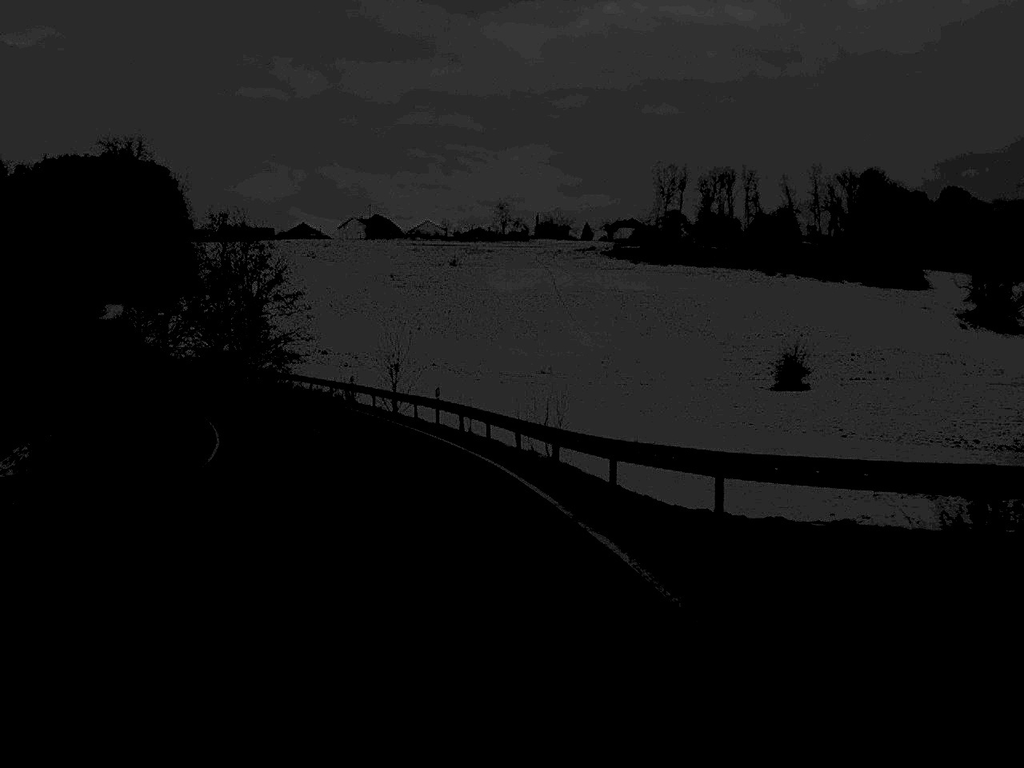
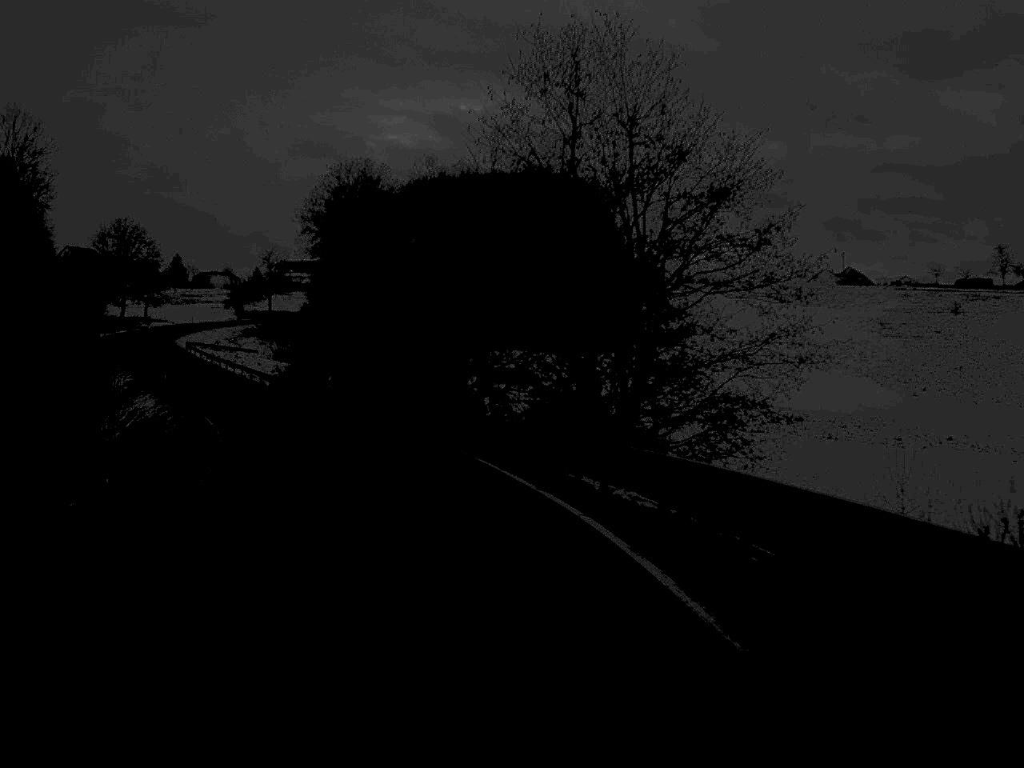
(-9.4, +53.0) m; -20°
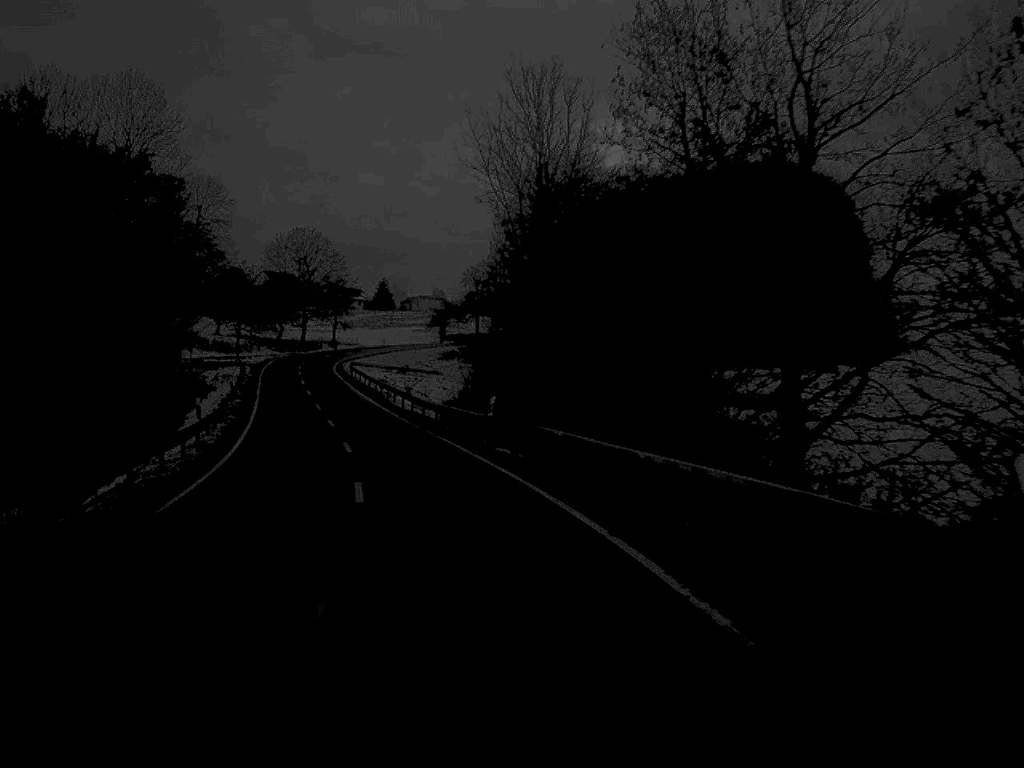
(-2.2, +25.8) m; -10°
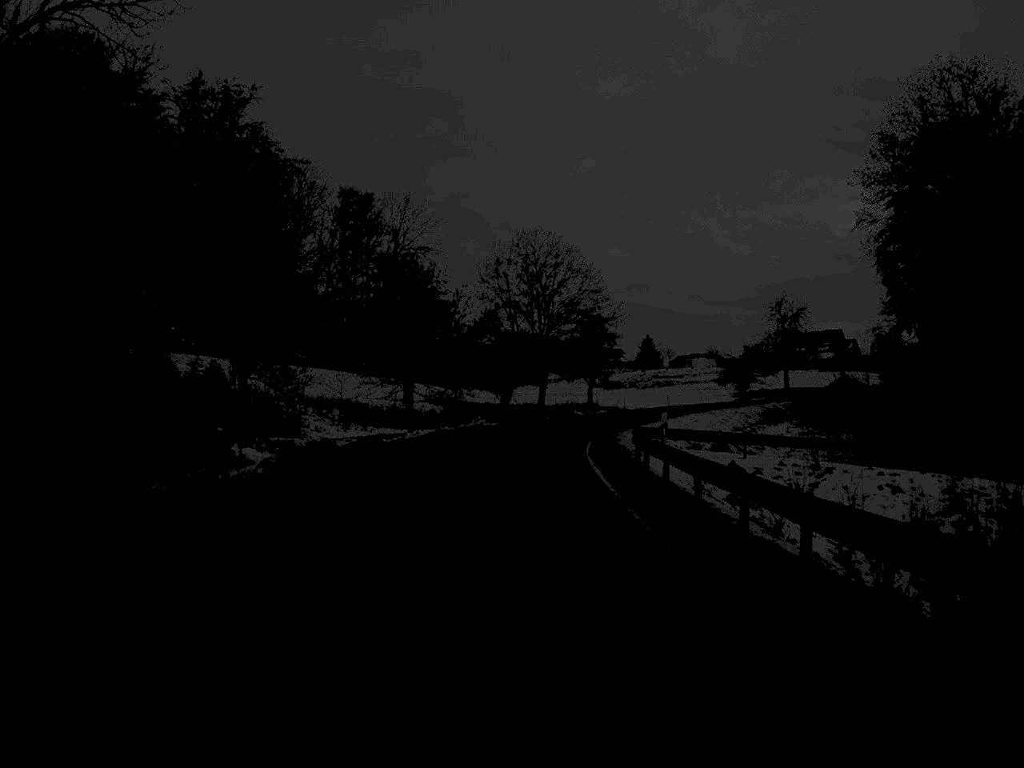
(-9.2, +65.4) m; -11°
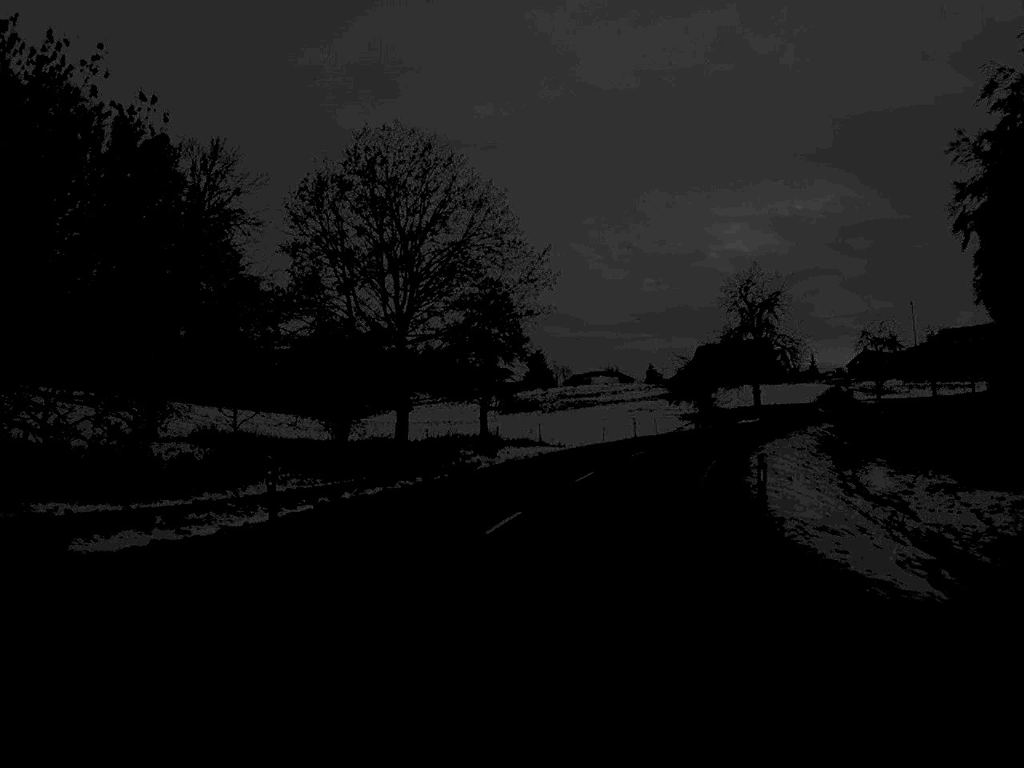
(+1.4, +52.6) m; +6°
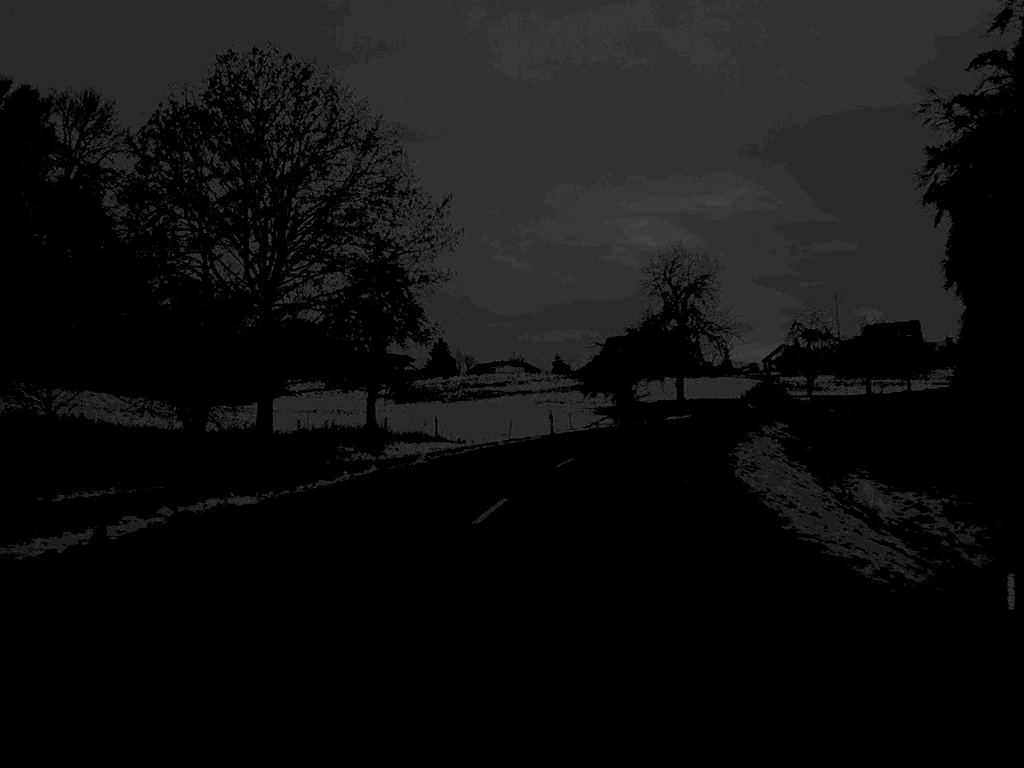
(+0.5, +12.2) m; +4°
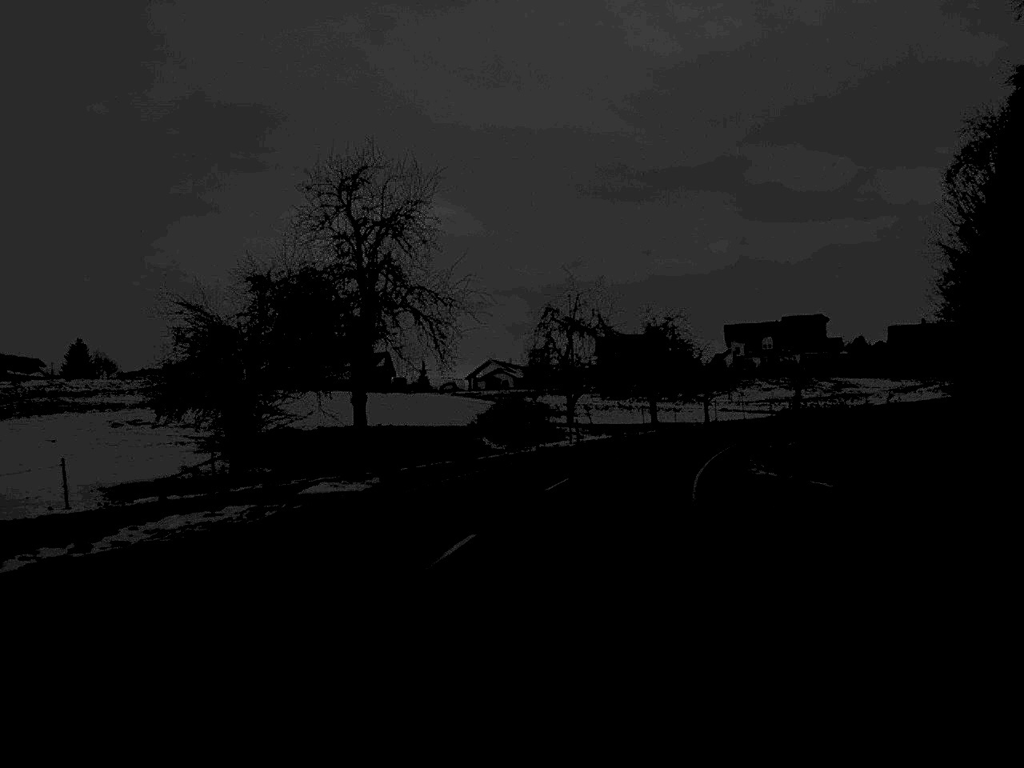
(+6.4, +51.1) m; +14°
